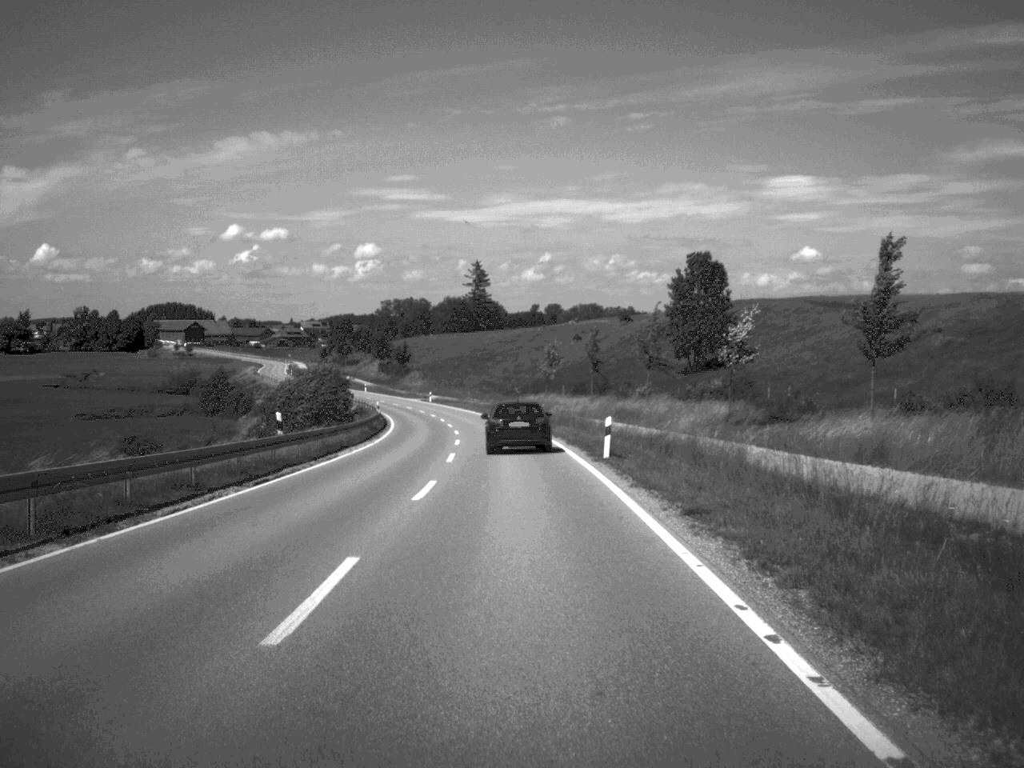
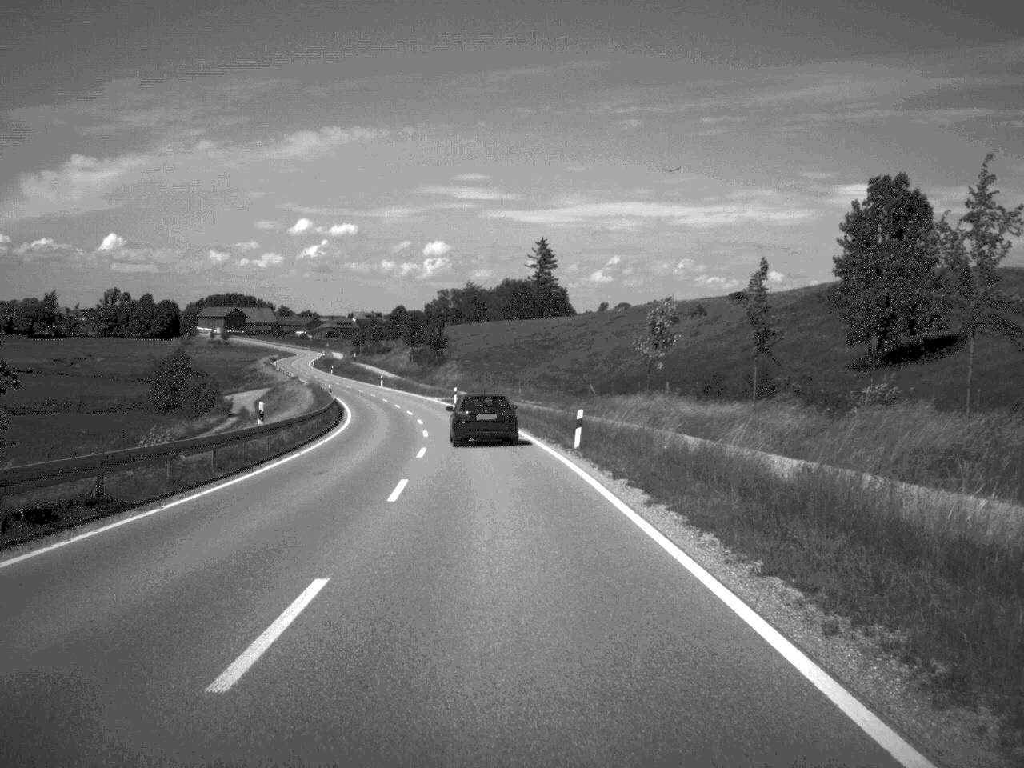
(-1.1, +48.2) m; -3°
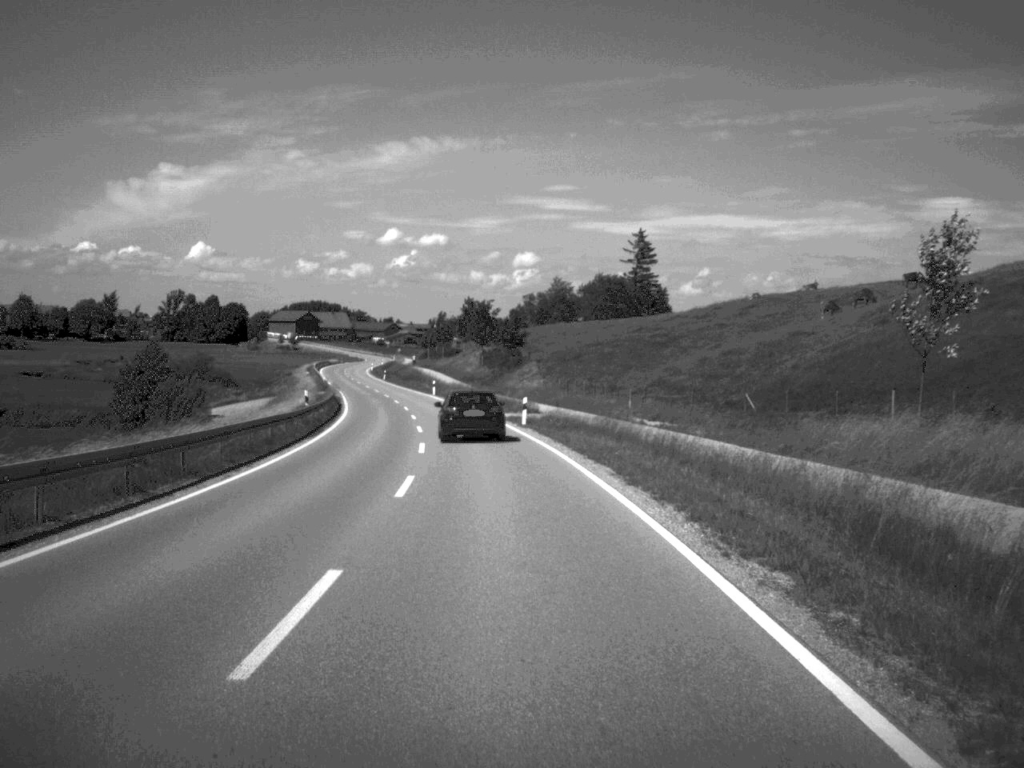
(-1.2, +34.7) m; -4°
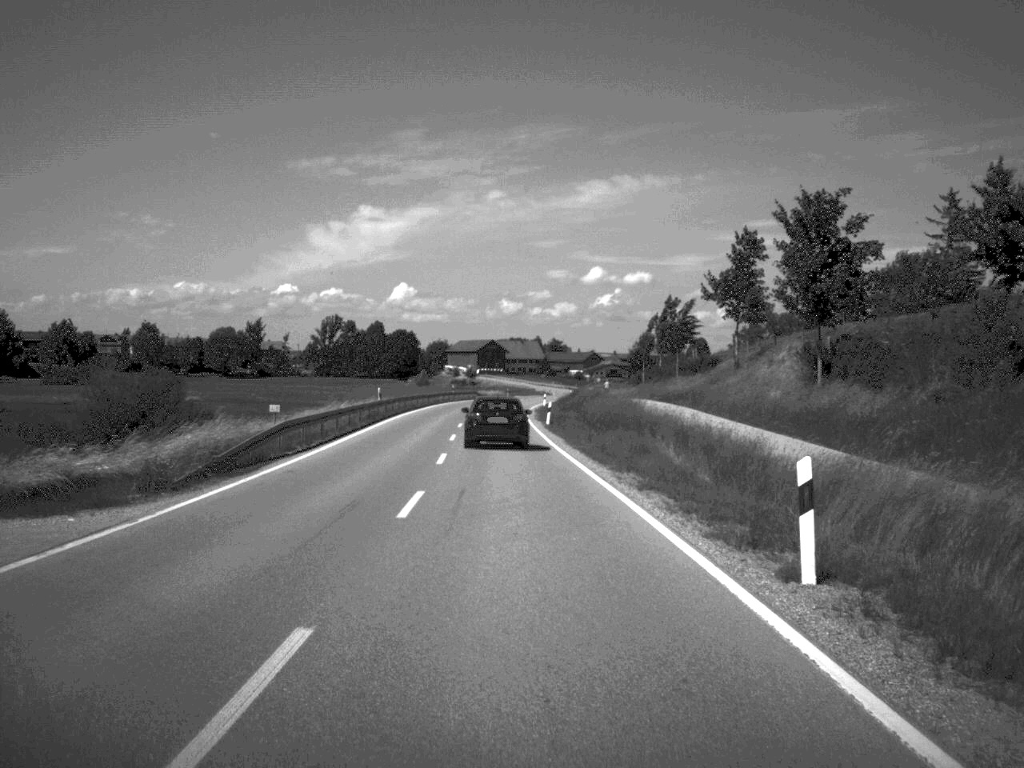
(-7.5, +84.2) m; -9°
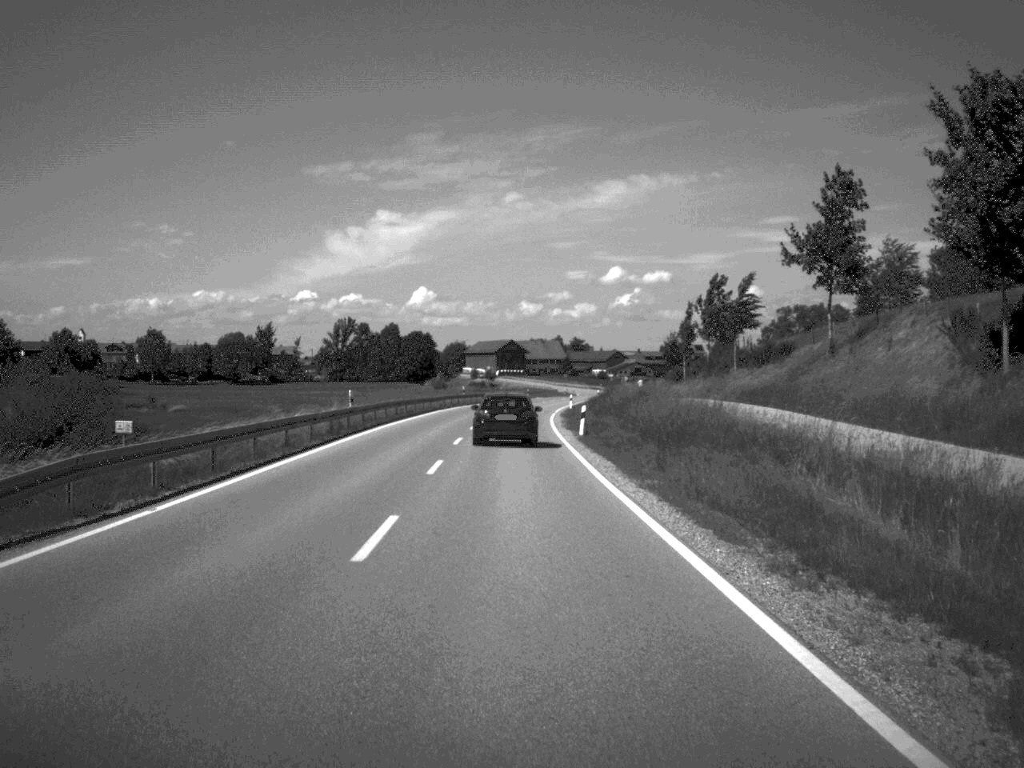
(-0.1, +16.0) m; -1°
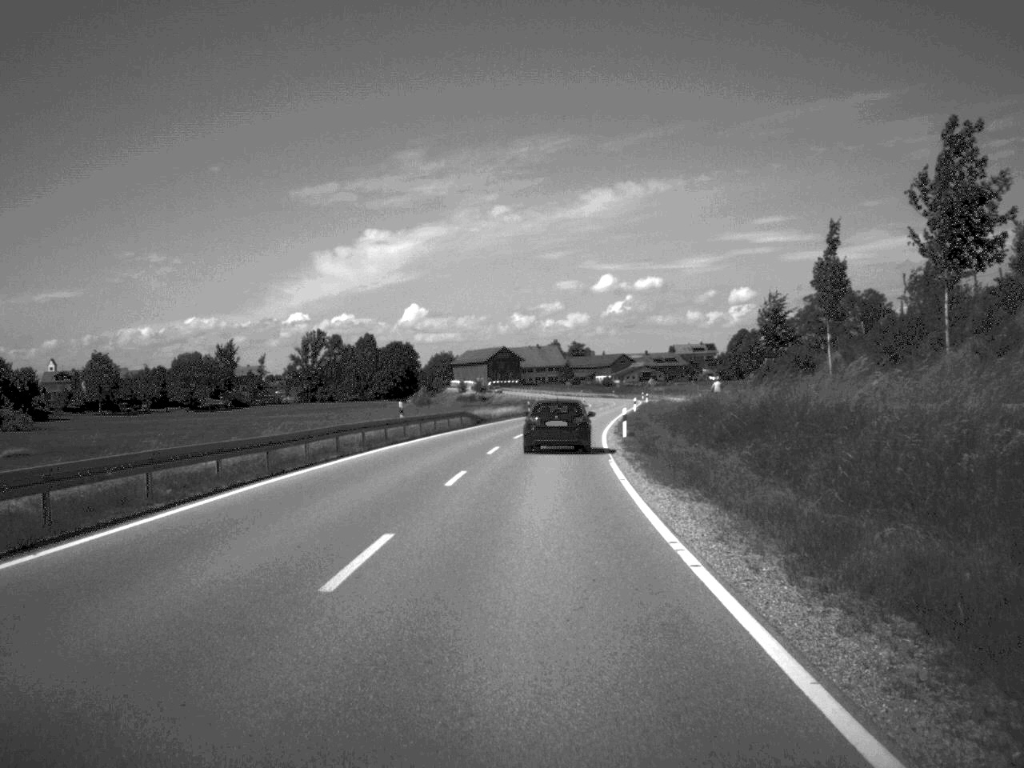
(-0.3, +48.3) m; 0°
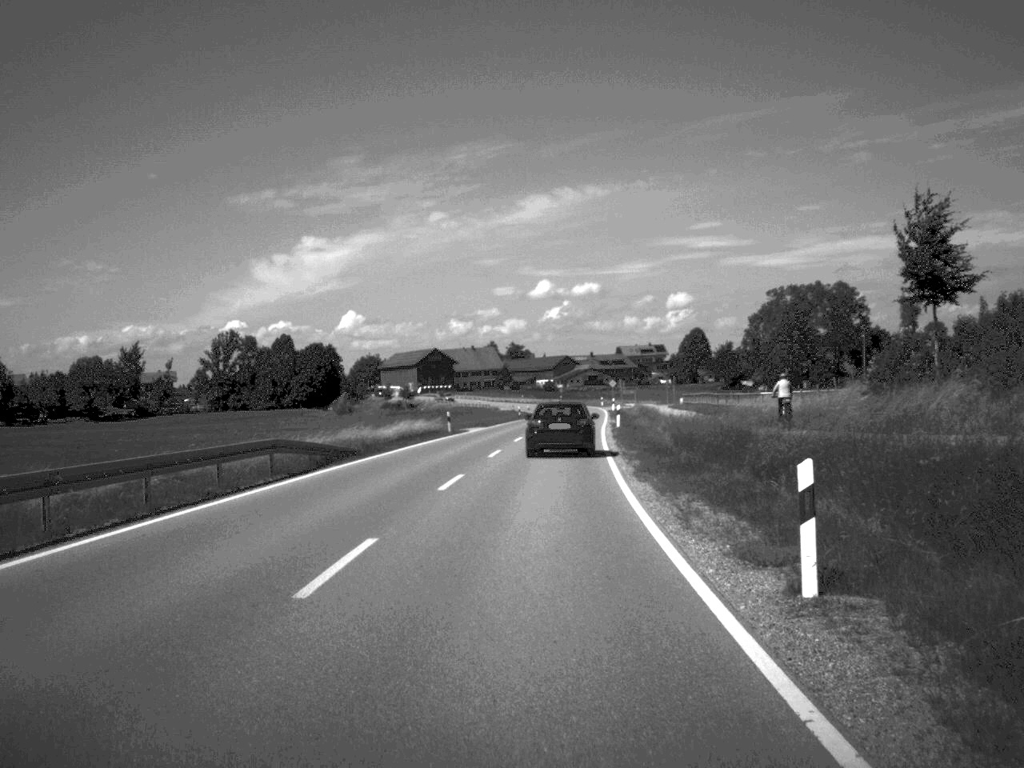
(+0.8, +35.0) m; +3°
